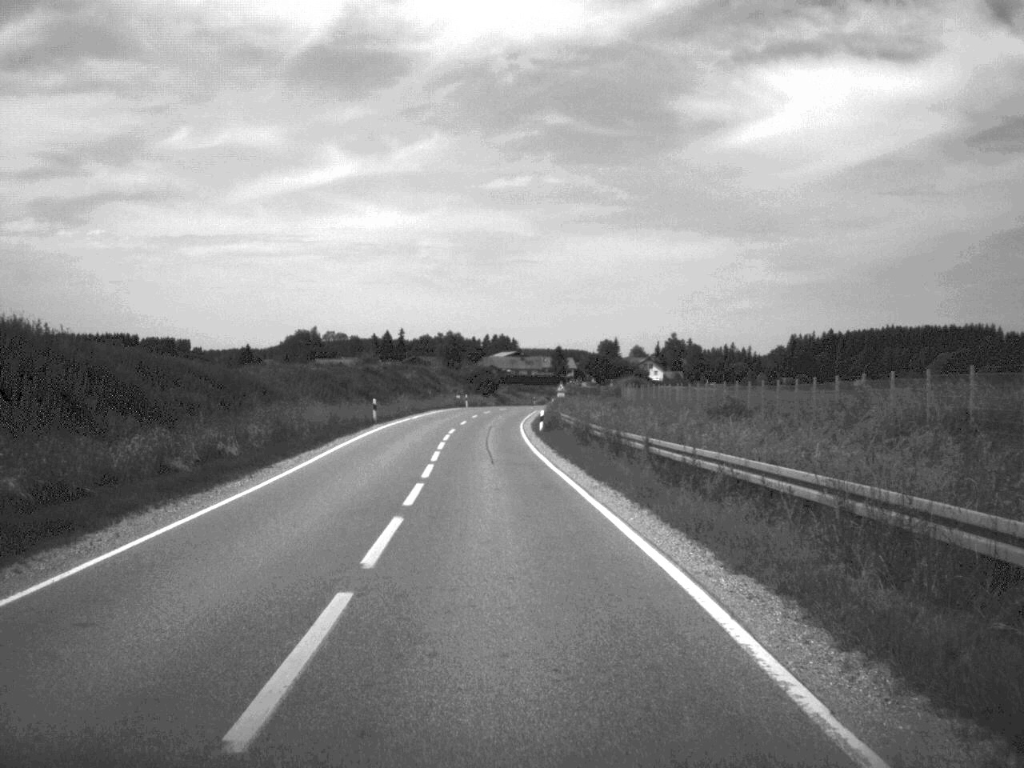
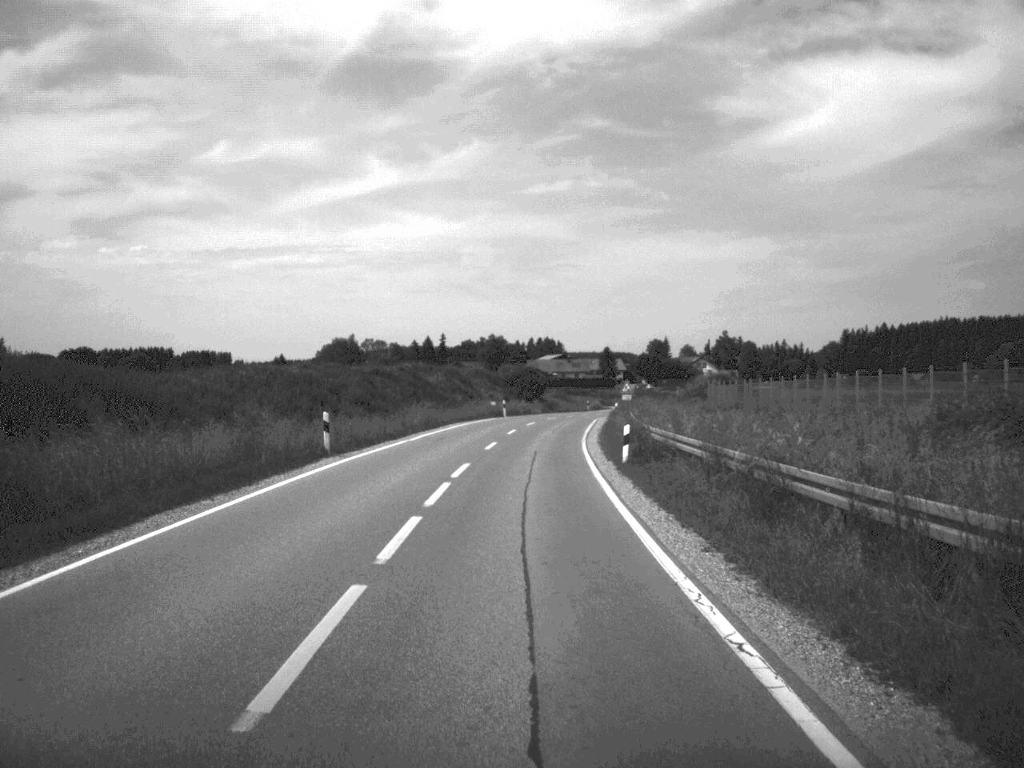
(-0.5, +23.3) m; -2°
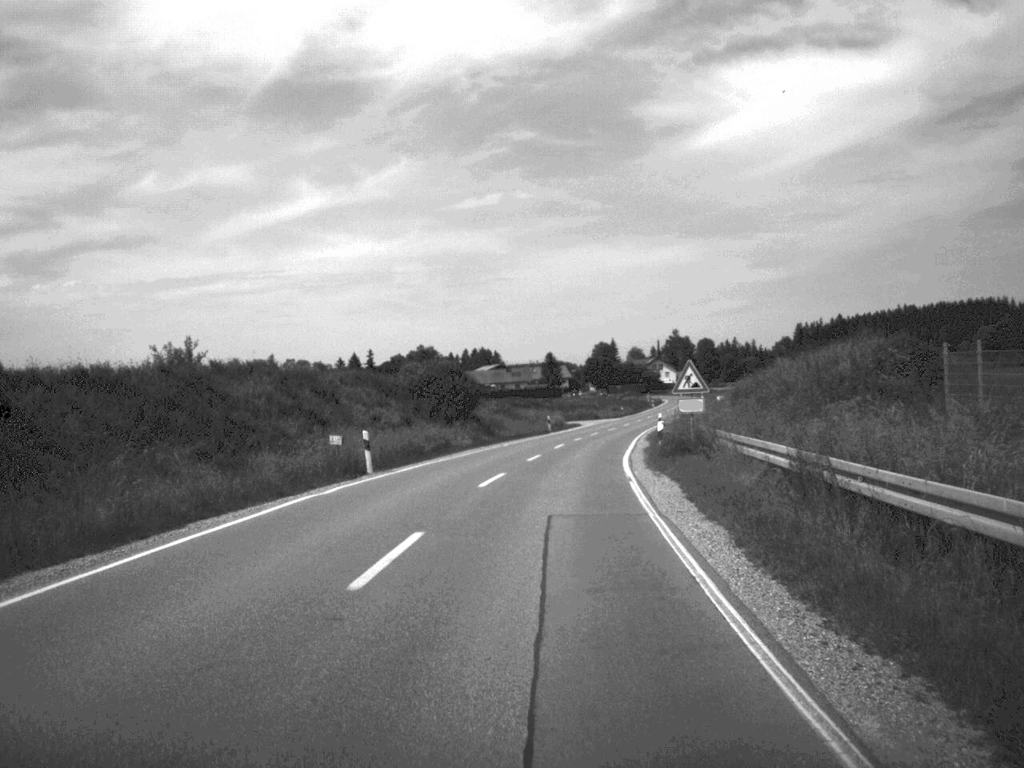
(+0.9, +48.5) m; +3°
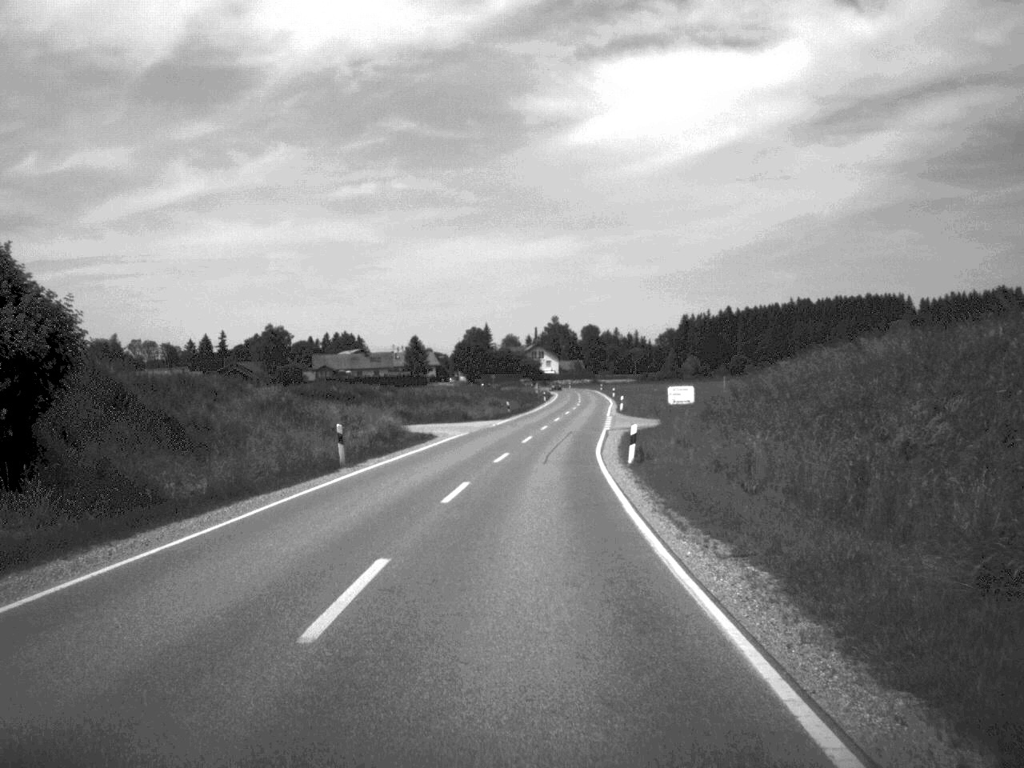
(+2.6, +48.9) m; +6°
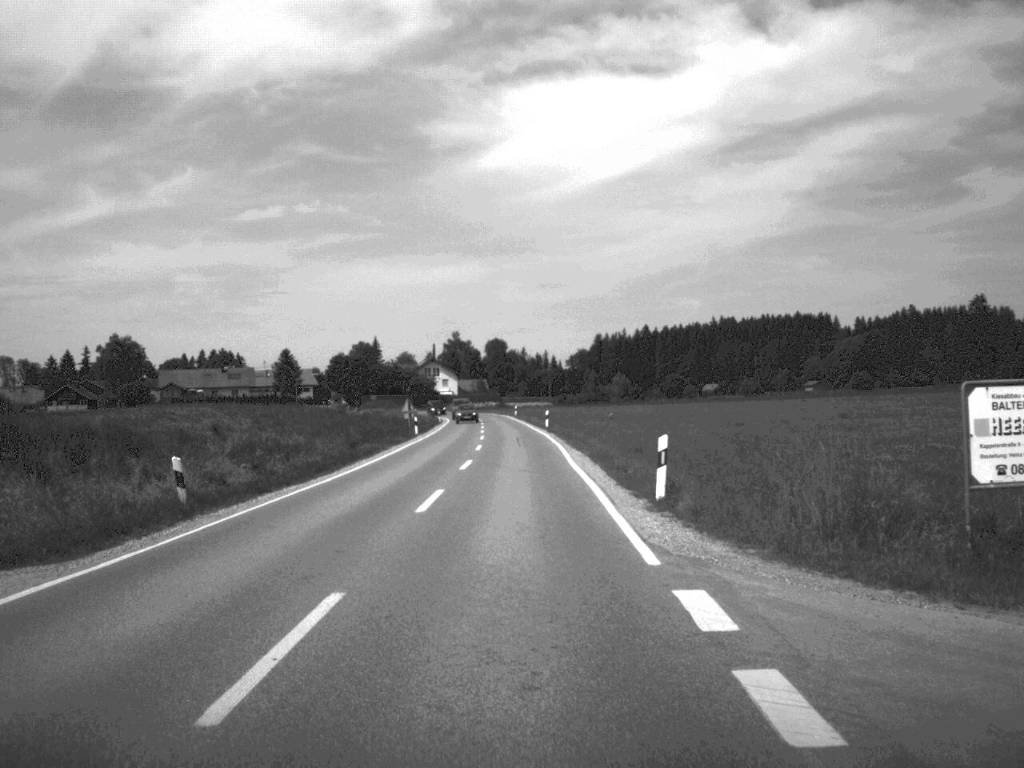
(+2.5, +60.6) m; +4°
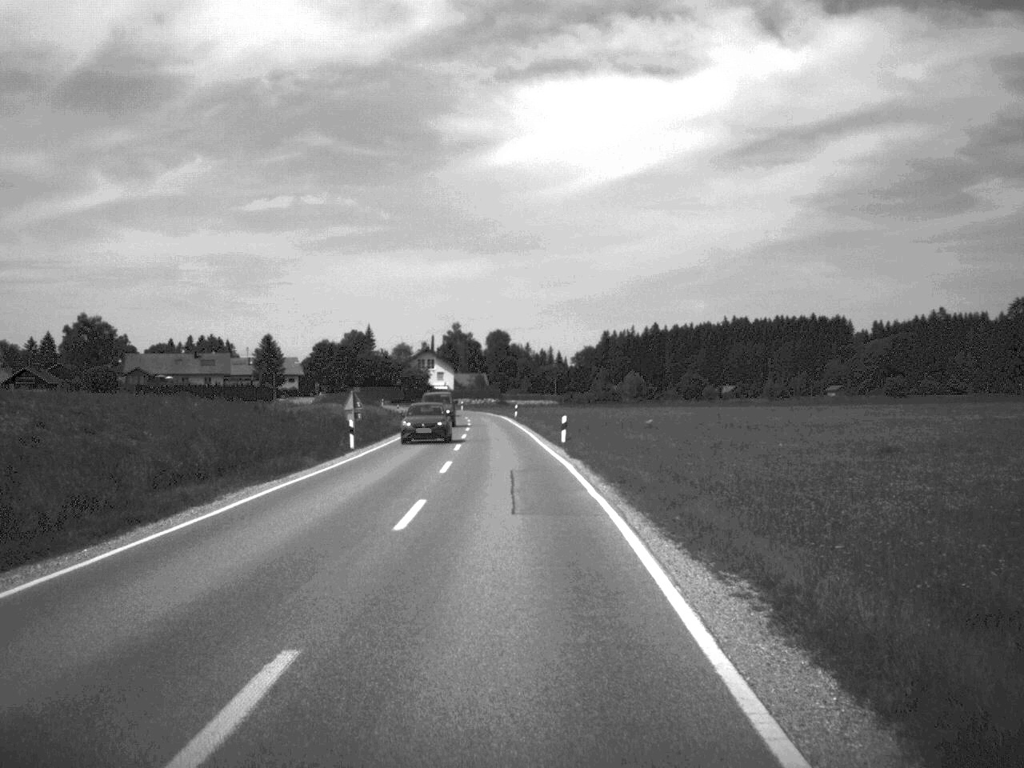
(0.0, +26.0) m; 0°
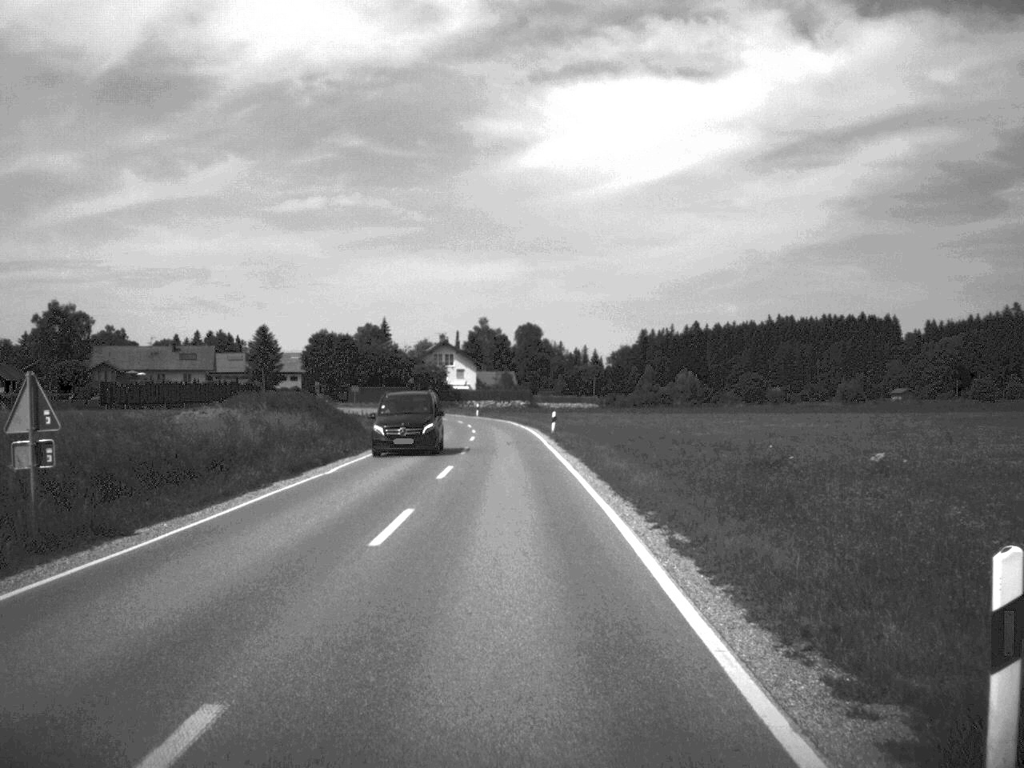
(-0.5, +36.7) m; -1°
